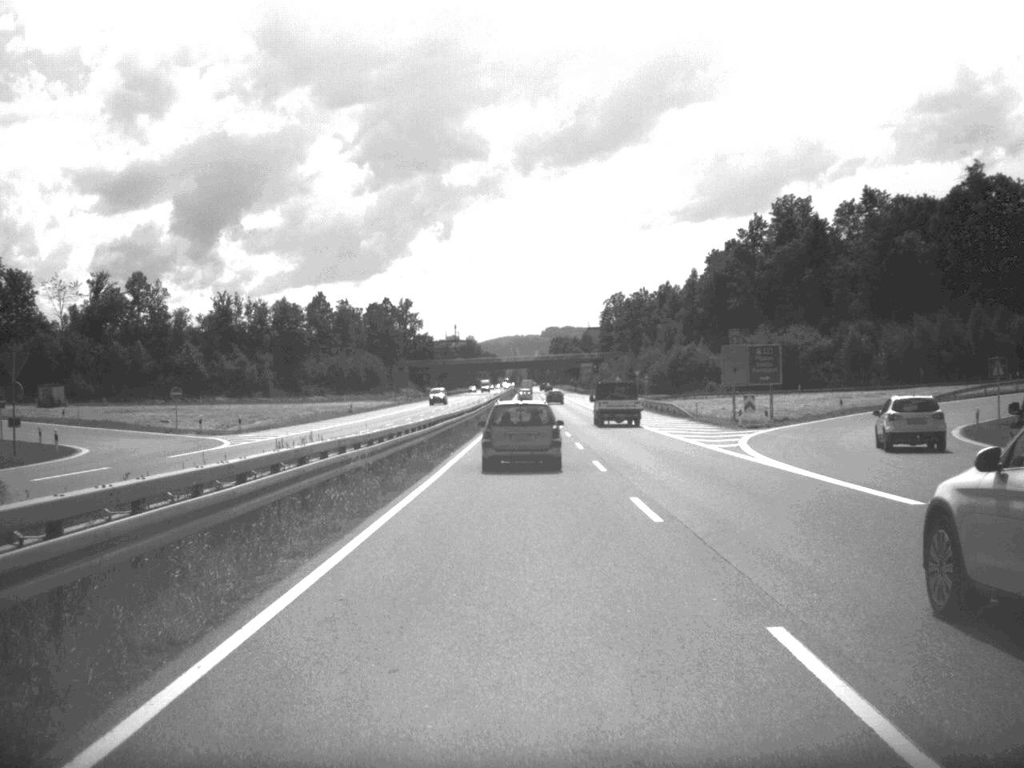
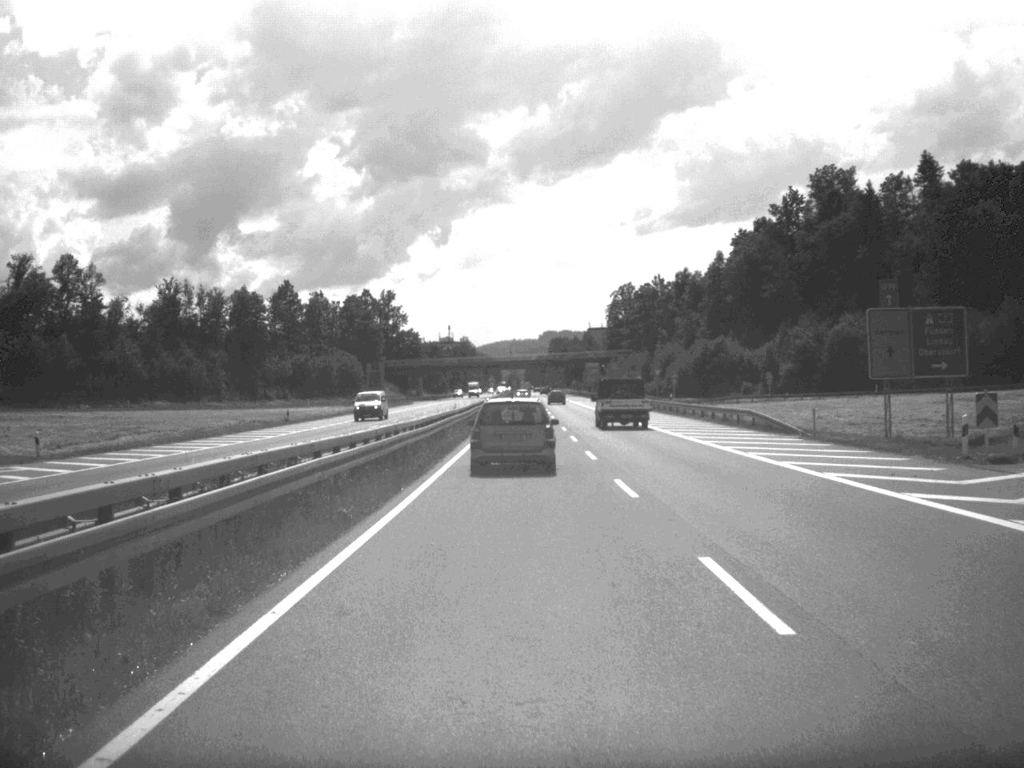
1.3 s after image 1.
(0.0, +30.6) m; 0°
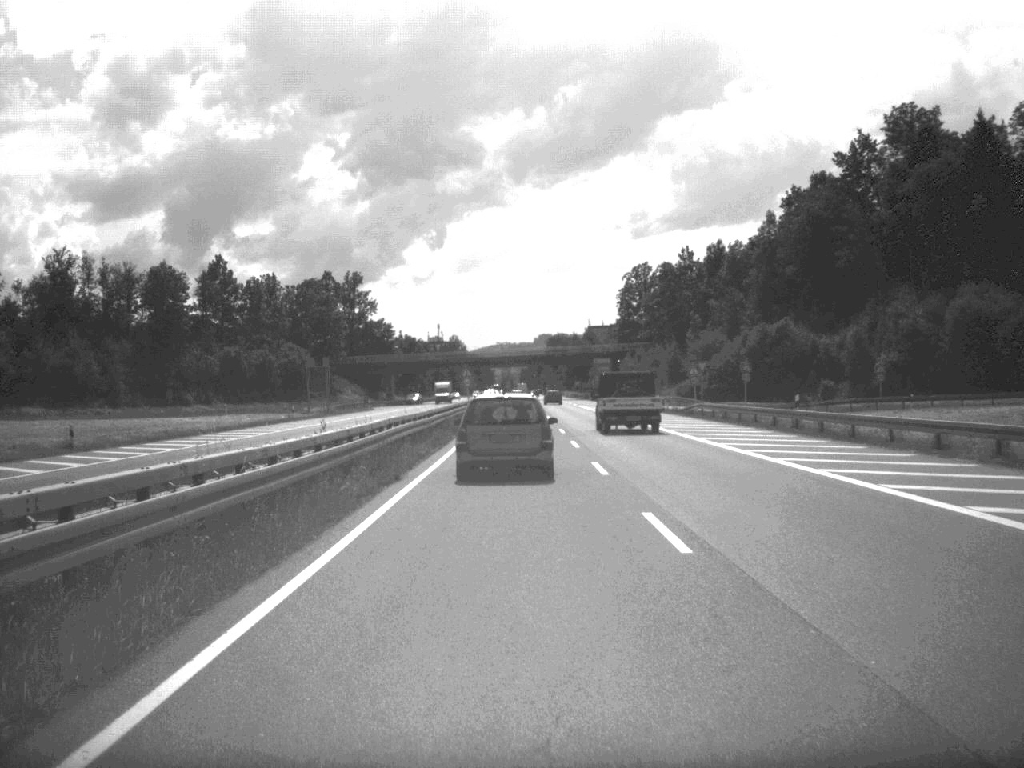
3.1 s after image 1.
(+0.1, +41.8) m; 0°
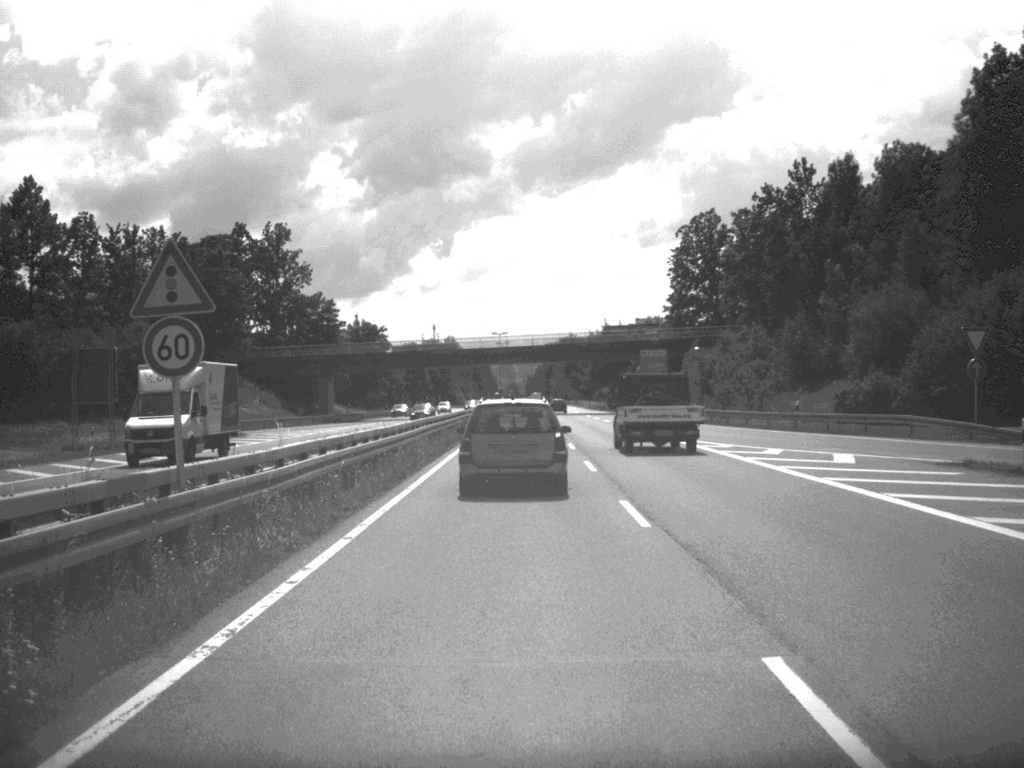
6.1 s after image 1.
(-0.2, +65.9) m; 0°
